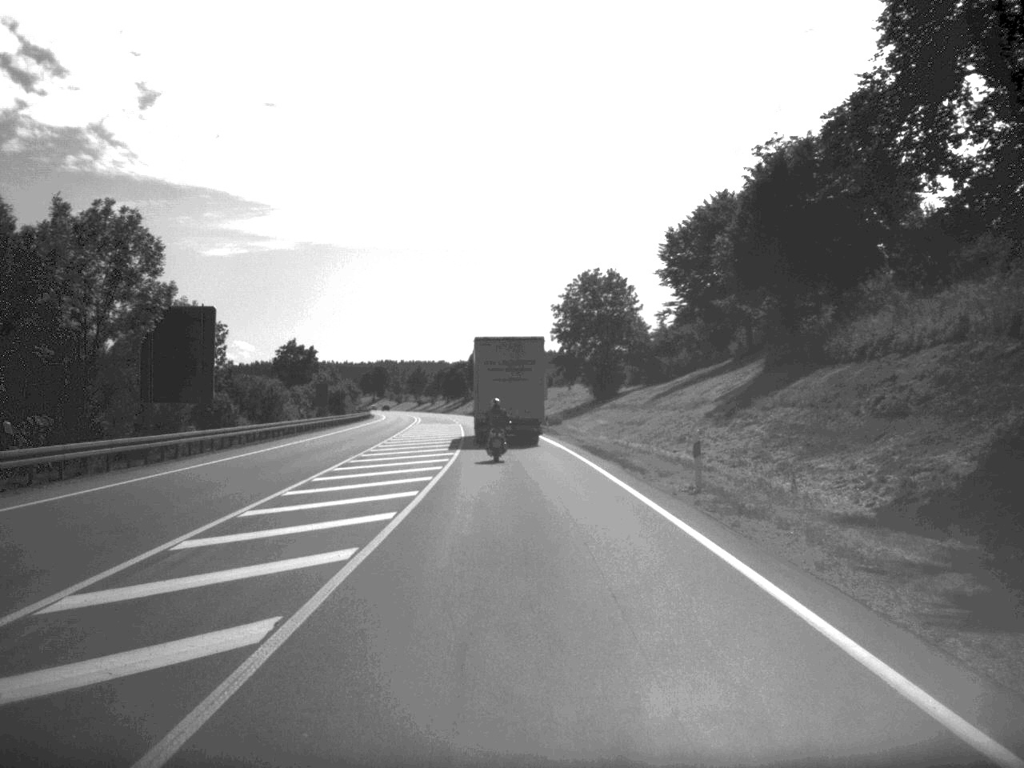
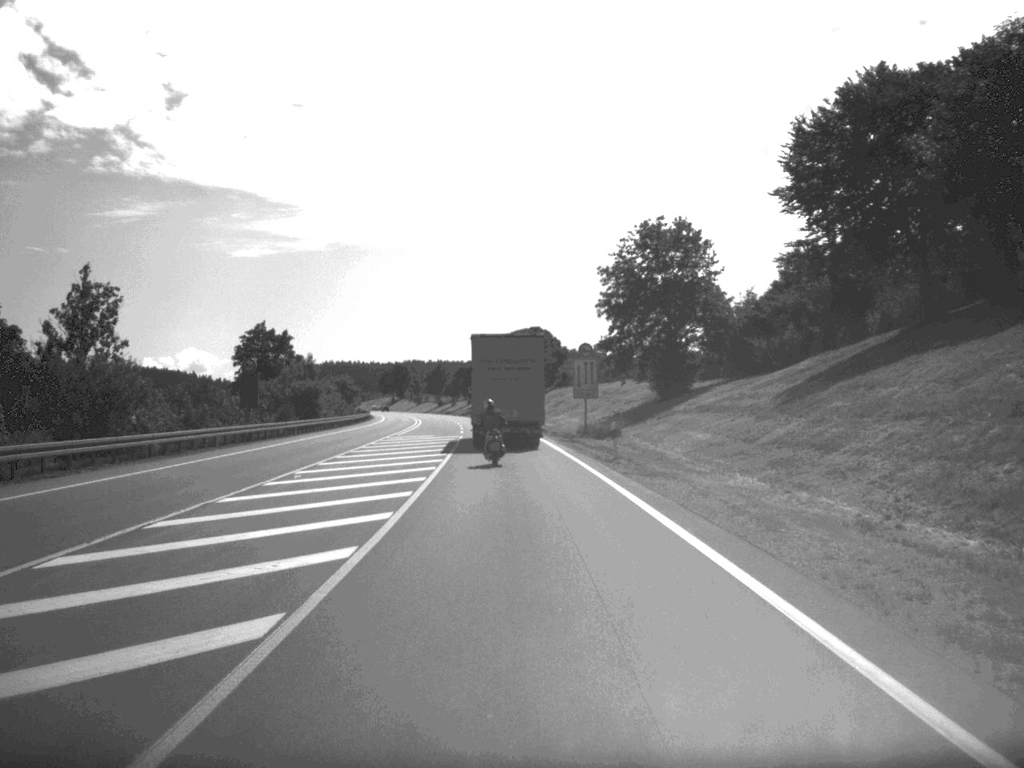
(-0.4, +35.6) m; -2°
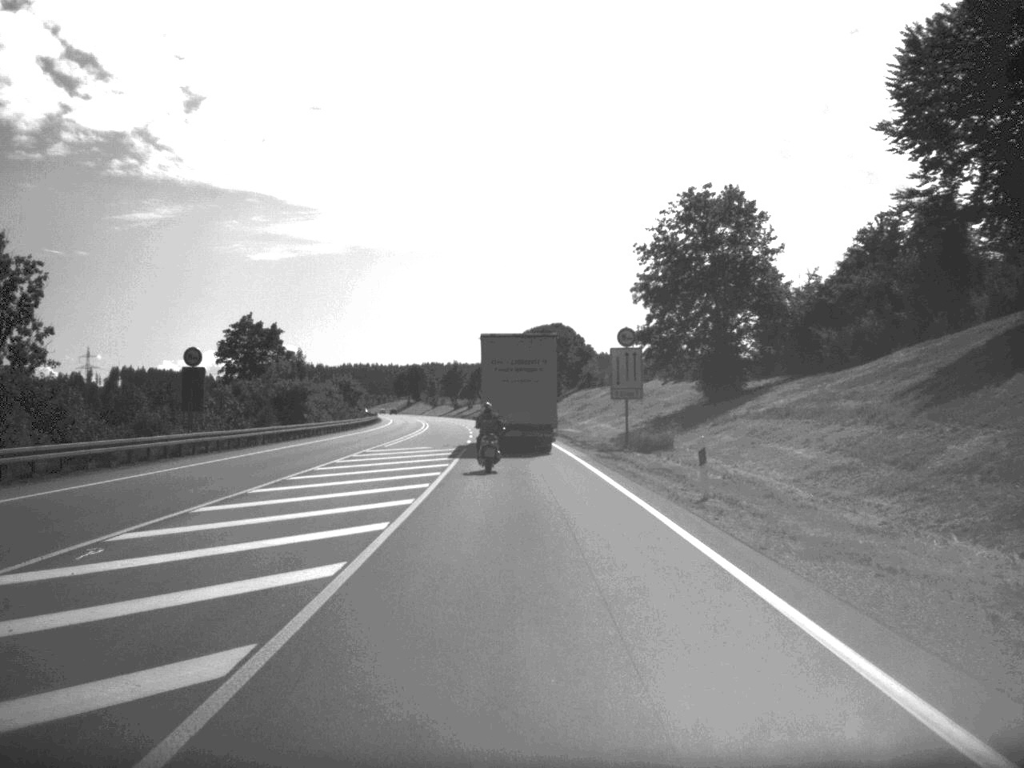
(-0.1, +14.7) m; -1°
